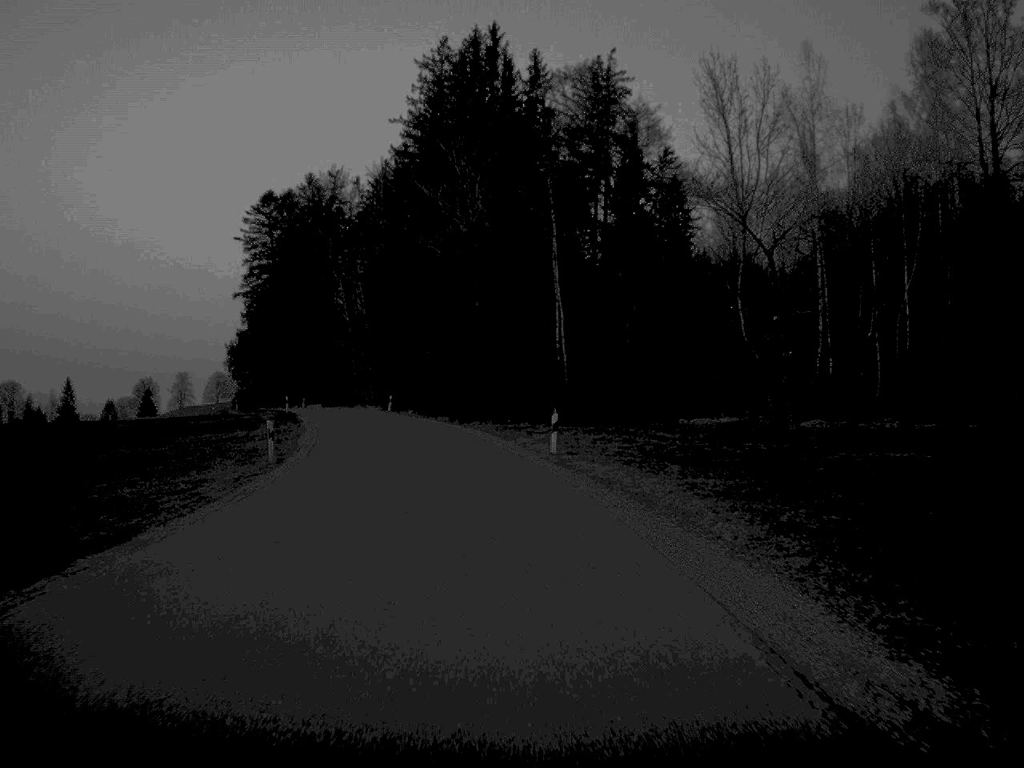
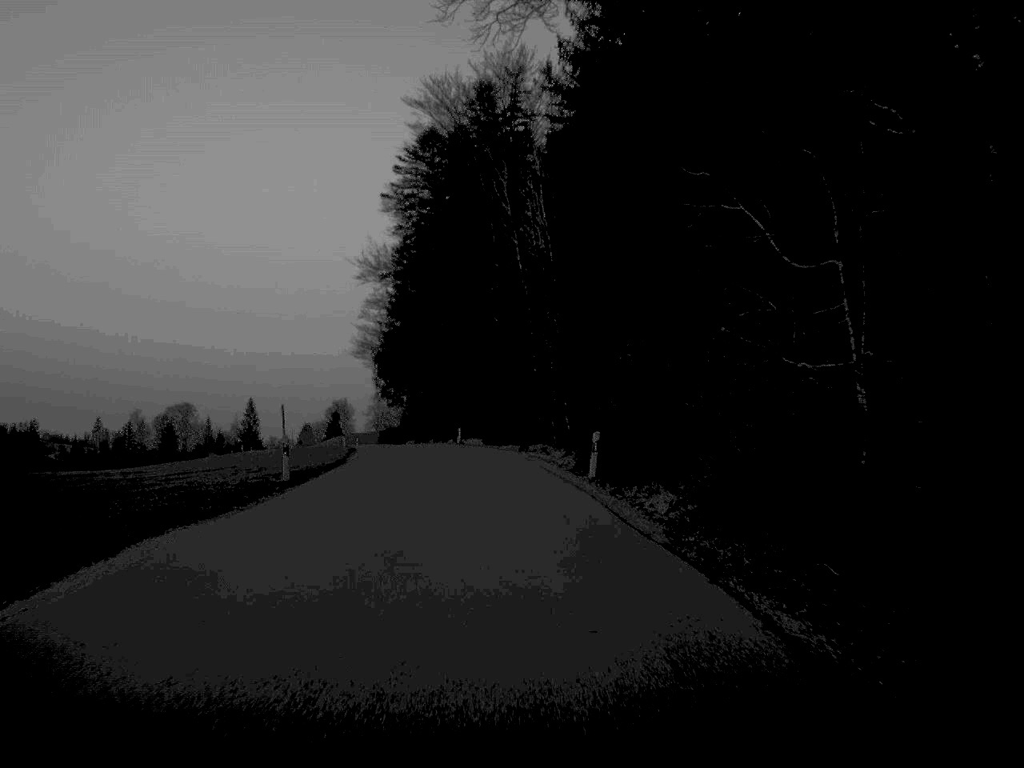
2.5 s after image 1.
(-5.1, +54.8) m; -10°
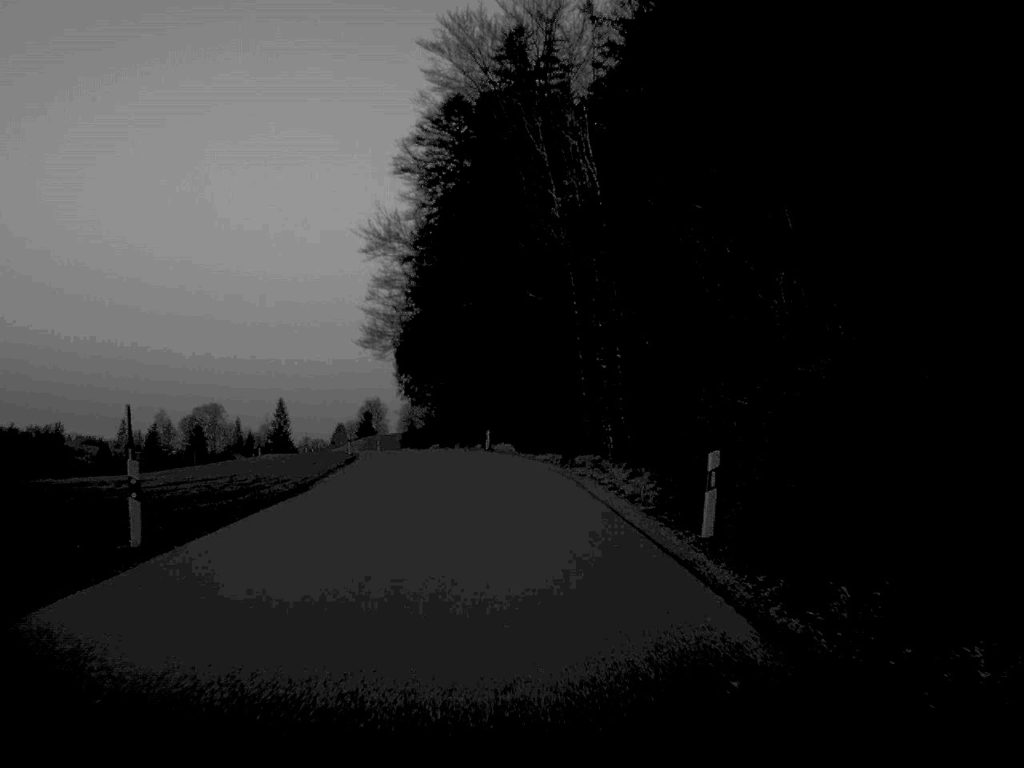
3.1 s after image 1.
(-0.2, +13.0) m; -2°
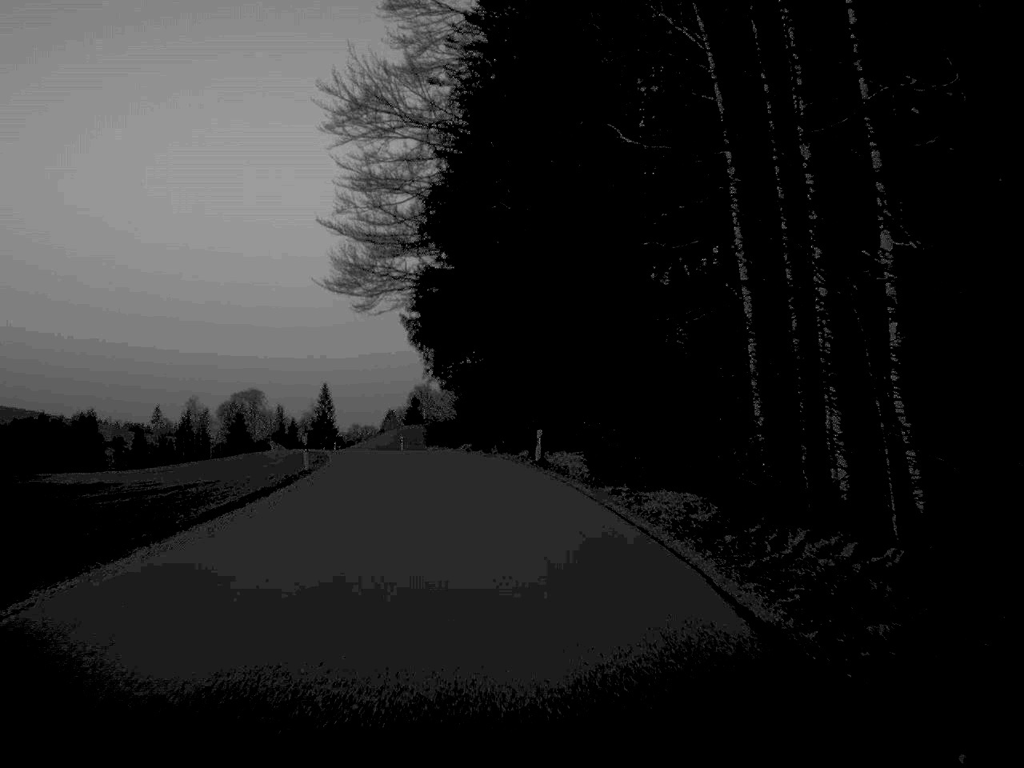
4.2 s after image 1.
(-0.5, +26.5) m; -3°
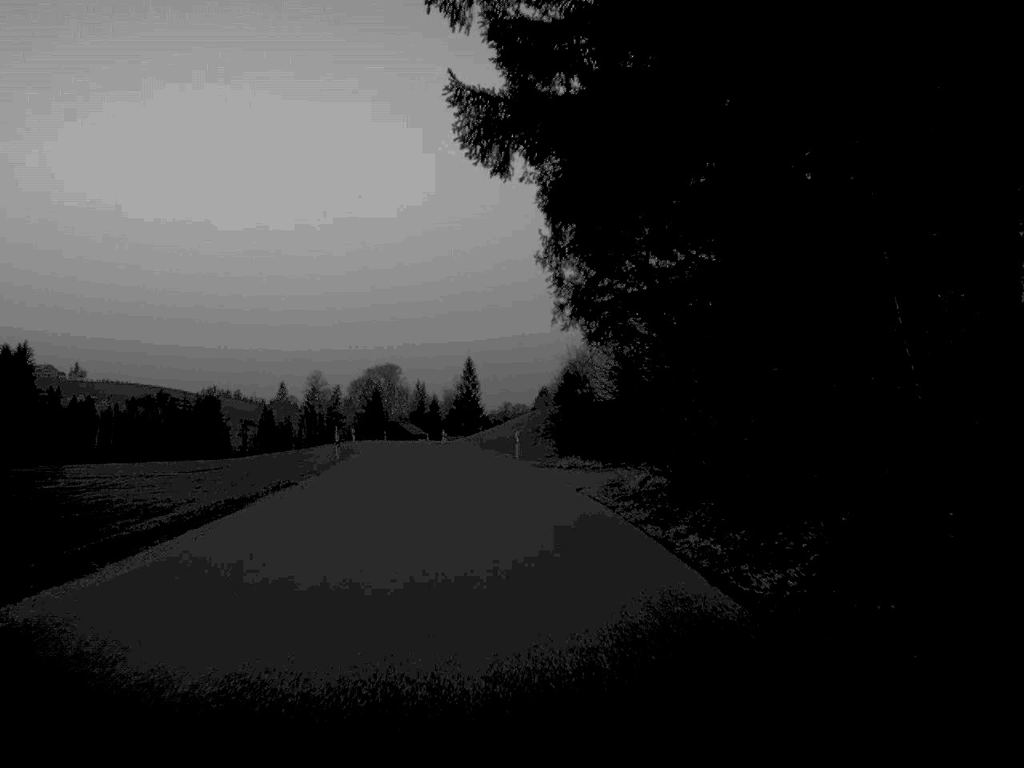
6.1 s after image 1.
(-2.3, +41.3) m; -7°
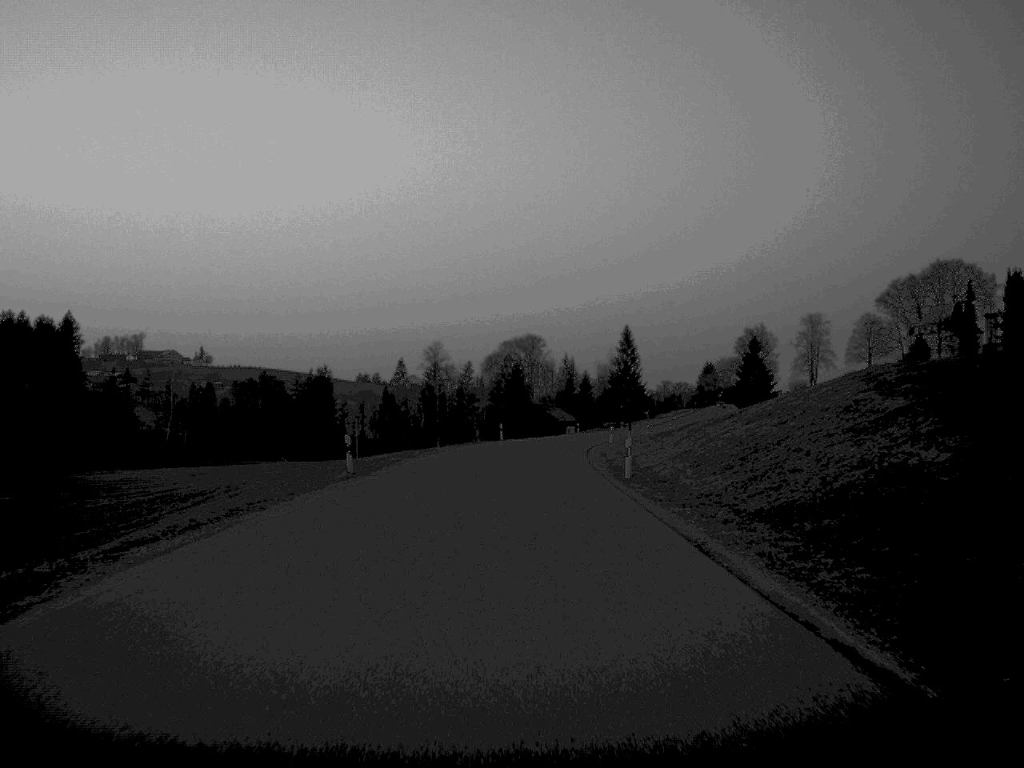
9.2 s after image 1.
(-4.9, +66.9) m; -6°
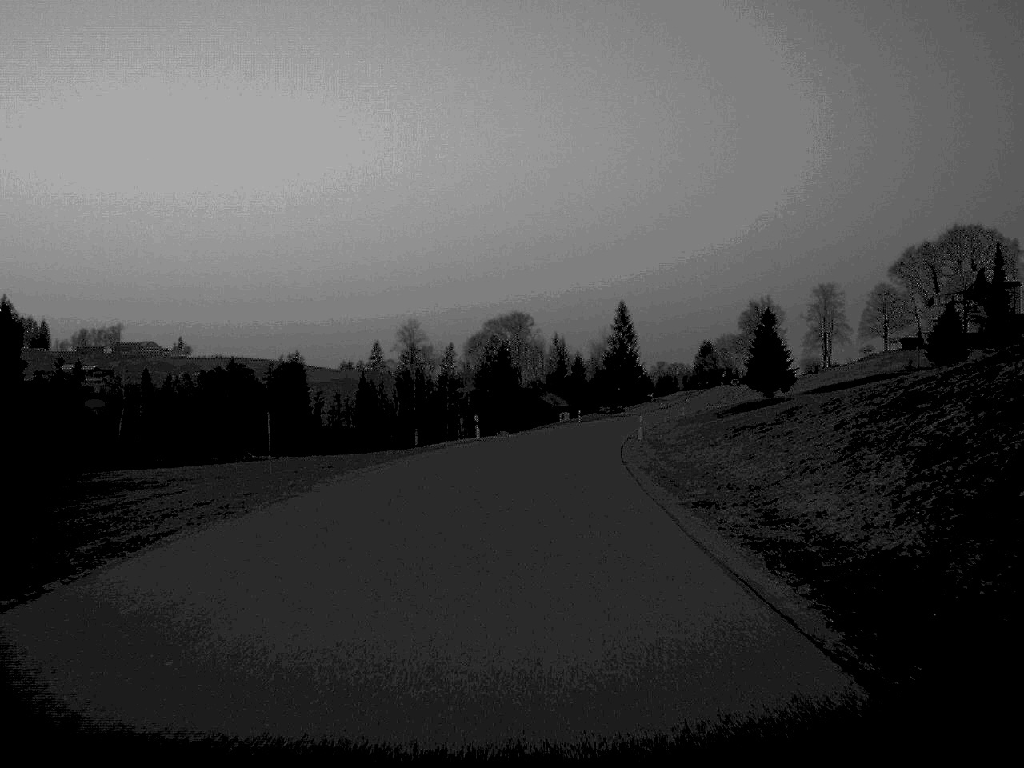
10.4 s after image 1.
(0.0, +26.8) m; +1°
